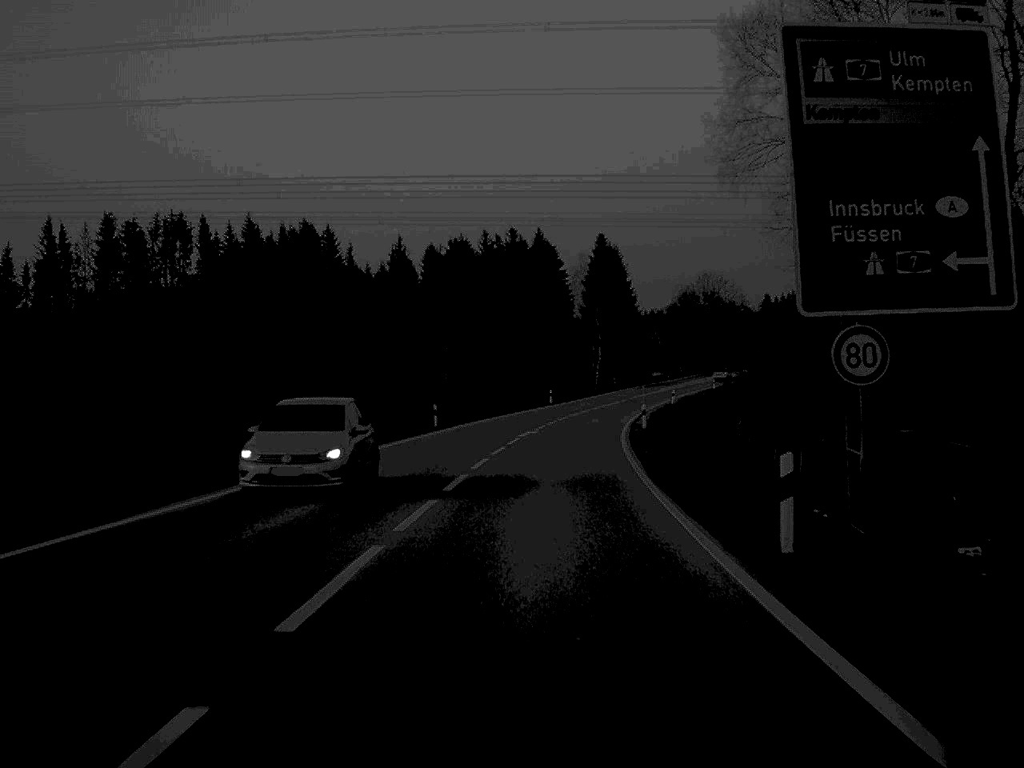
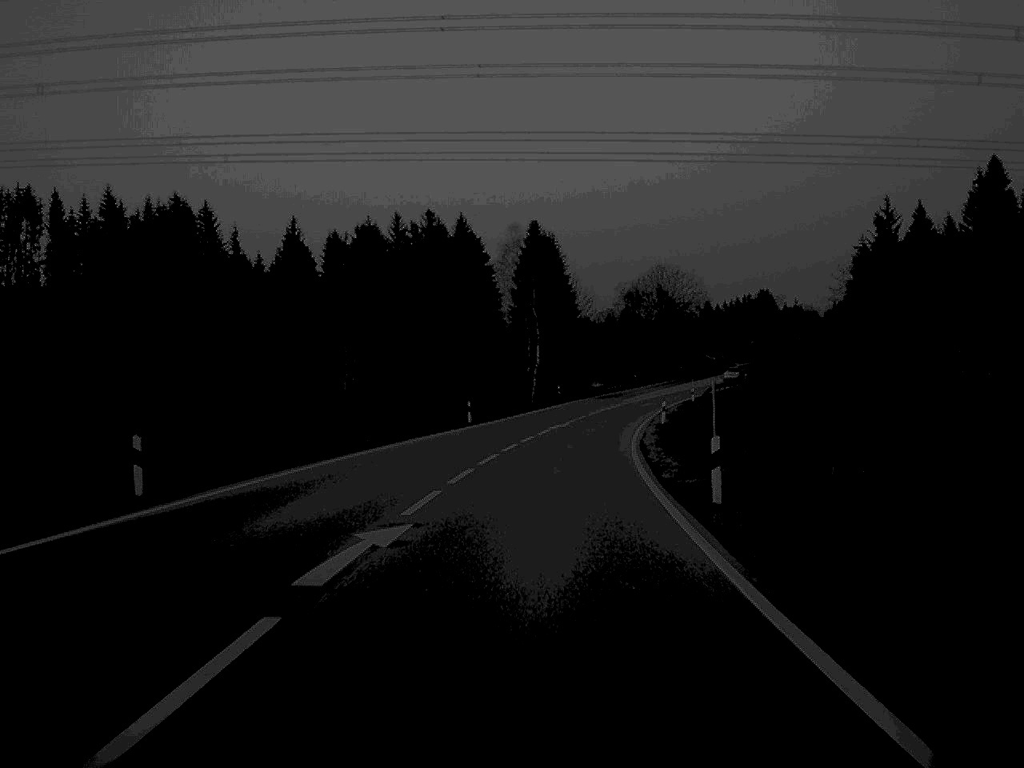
(+1.0, +34.3) m; +3°
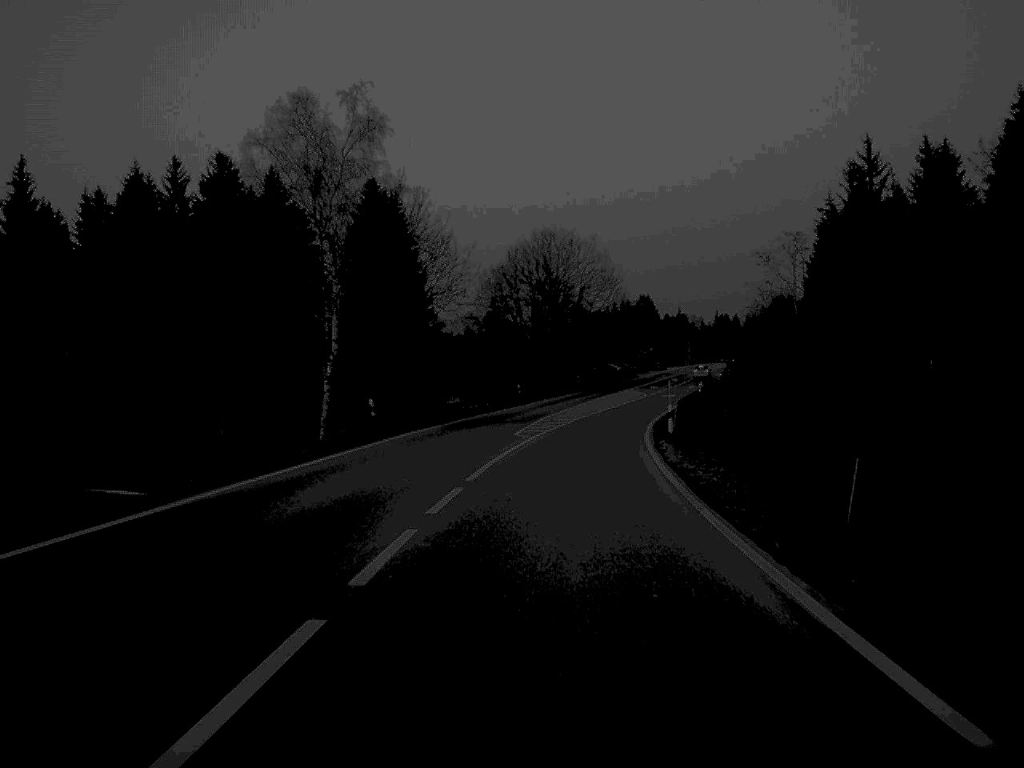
(+2.9, +53.5) m; +7°
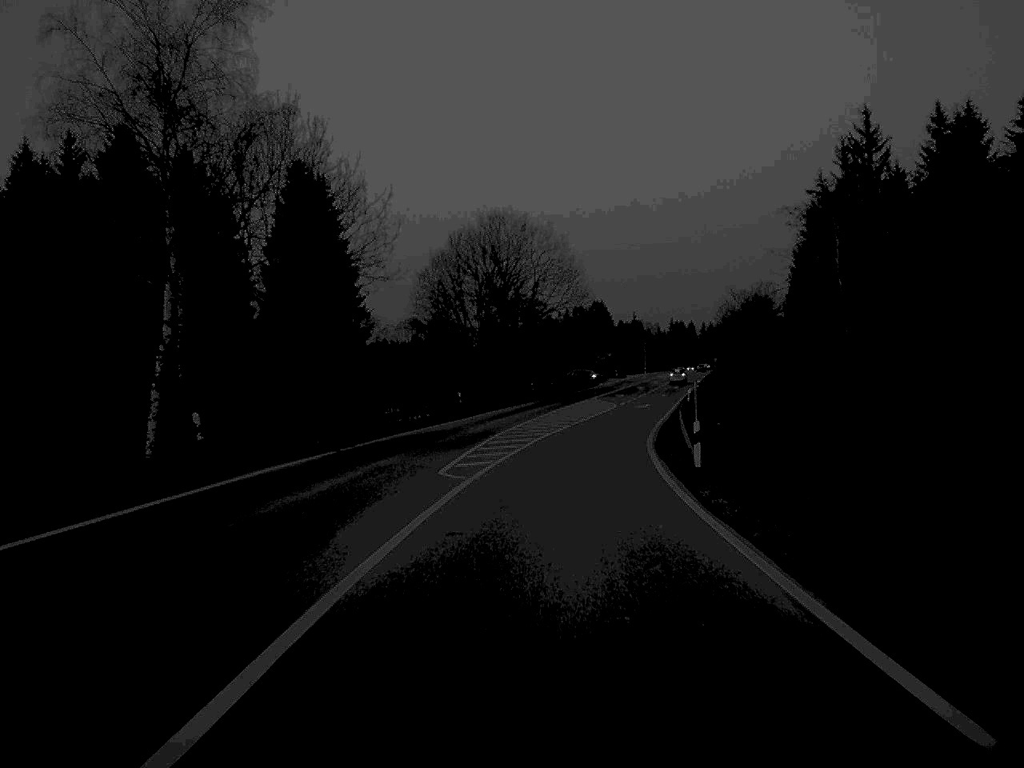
(+0.3, +17.4) m; +2°
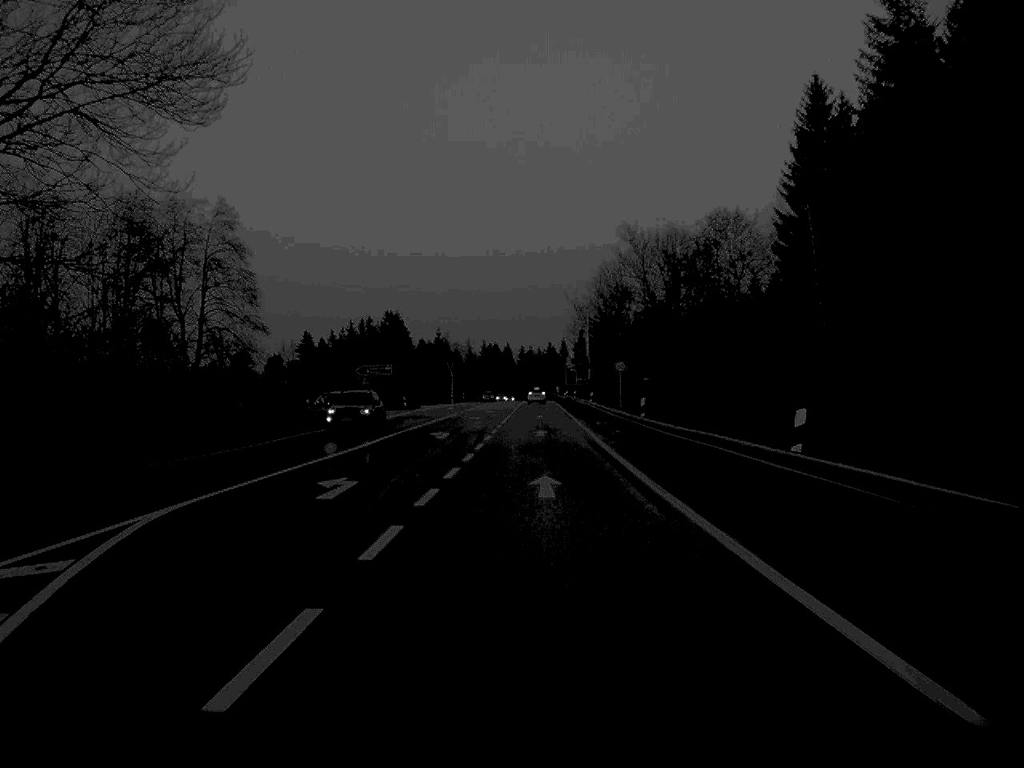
(+7.8, +84.1) m; +9°
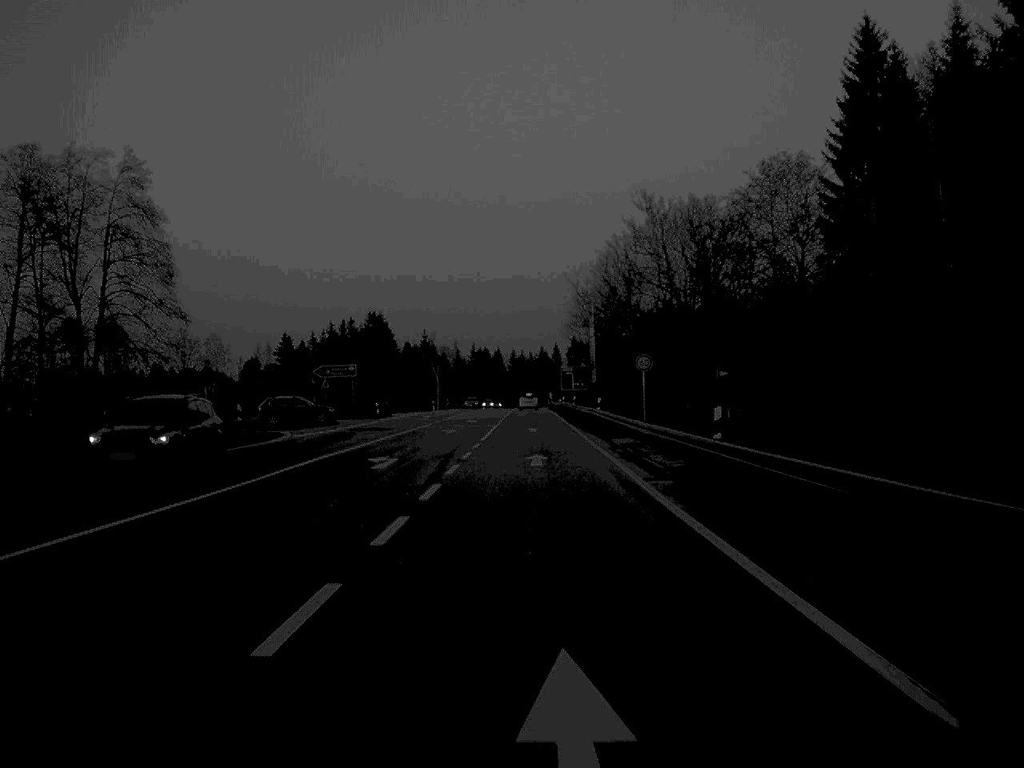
(+0.1, +16.3) m; 0°
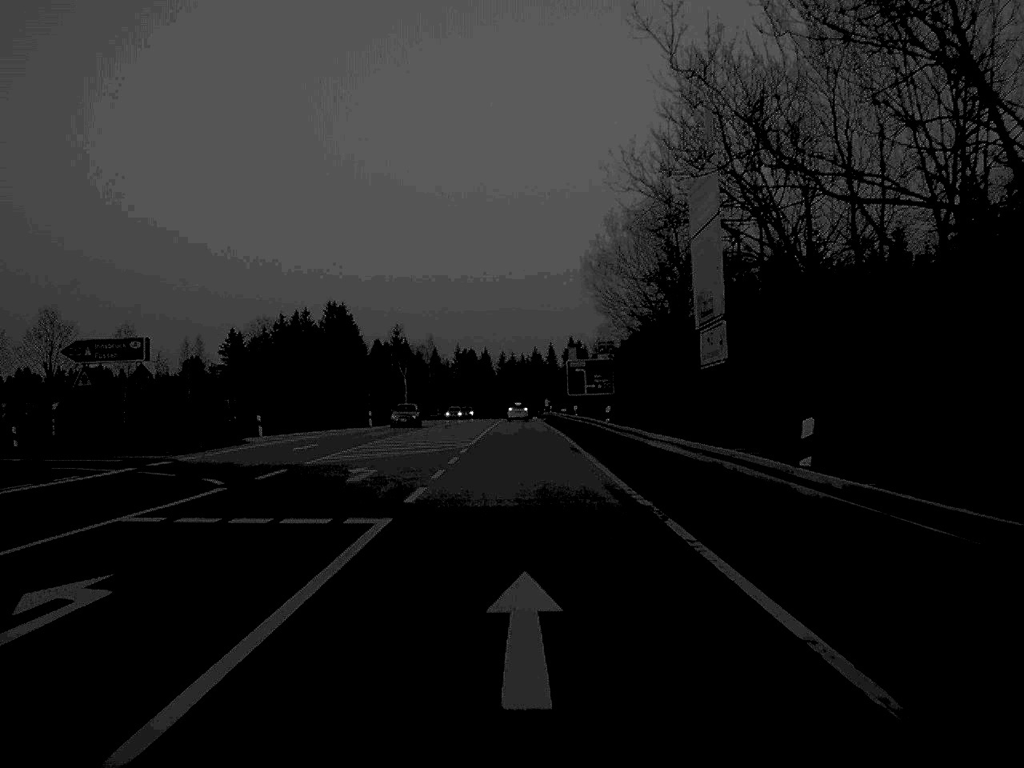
(+0.2, +46.3) m; 0°
